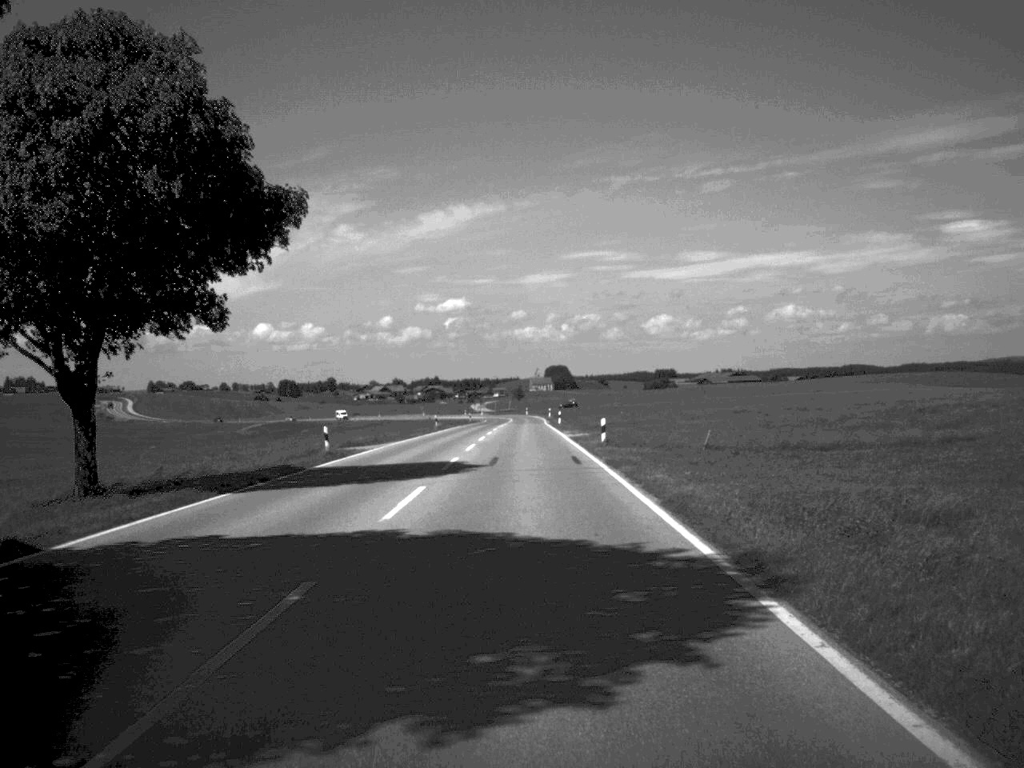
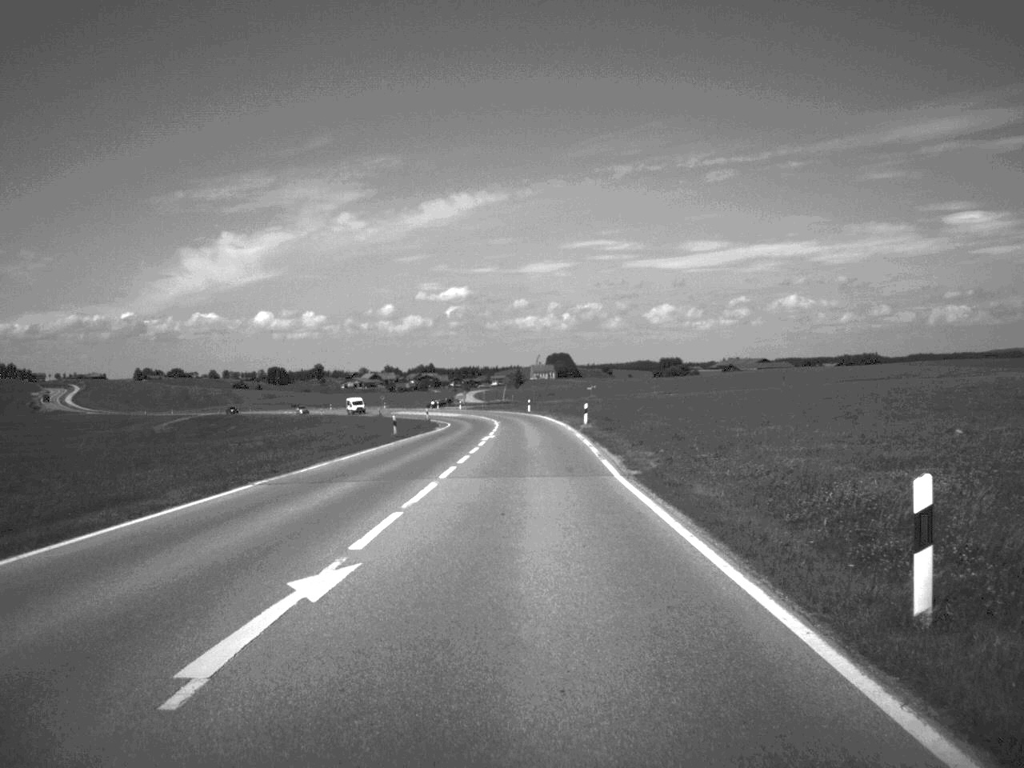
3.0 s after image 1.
(-0.4, +82.4) m; 0°
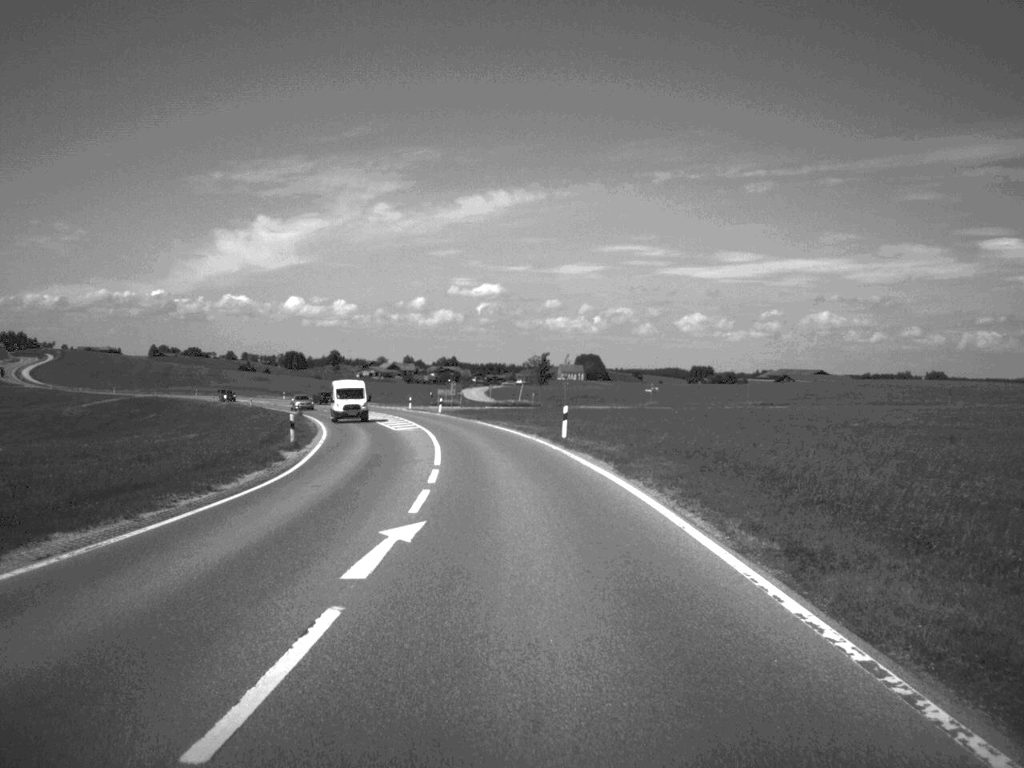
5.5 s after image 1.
(-0.3, +67.0) m; -1°
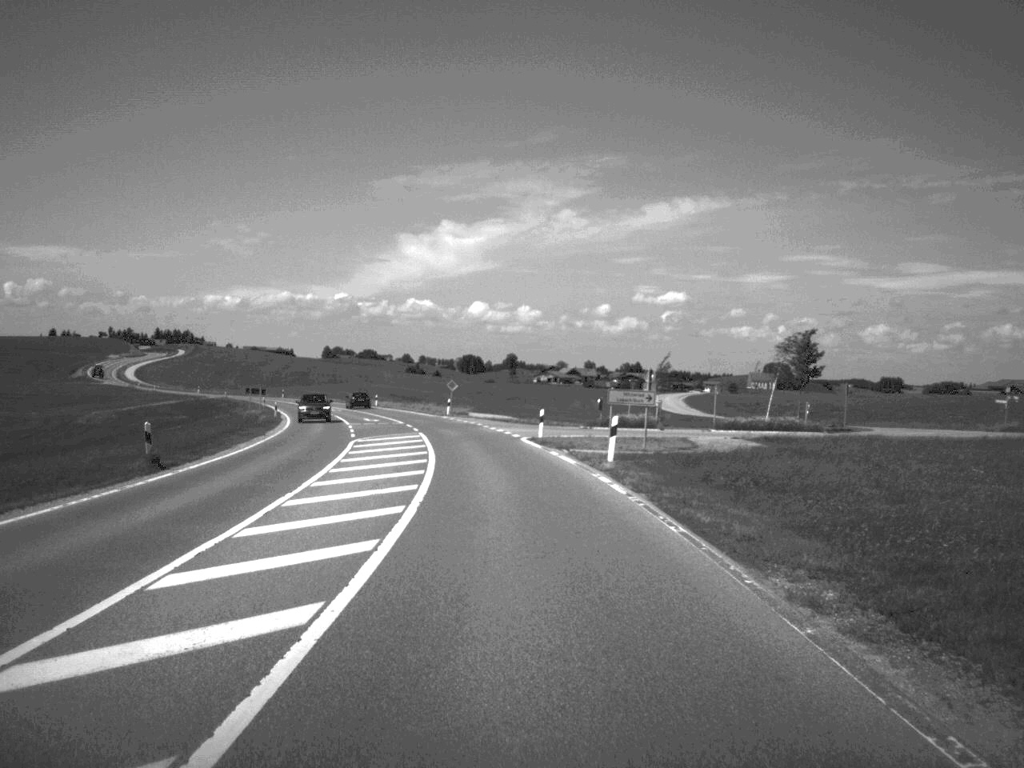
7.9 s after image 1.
(-4.1, +63.6) m; -8°
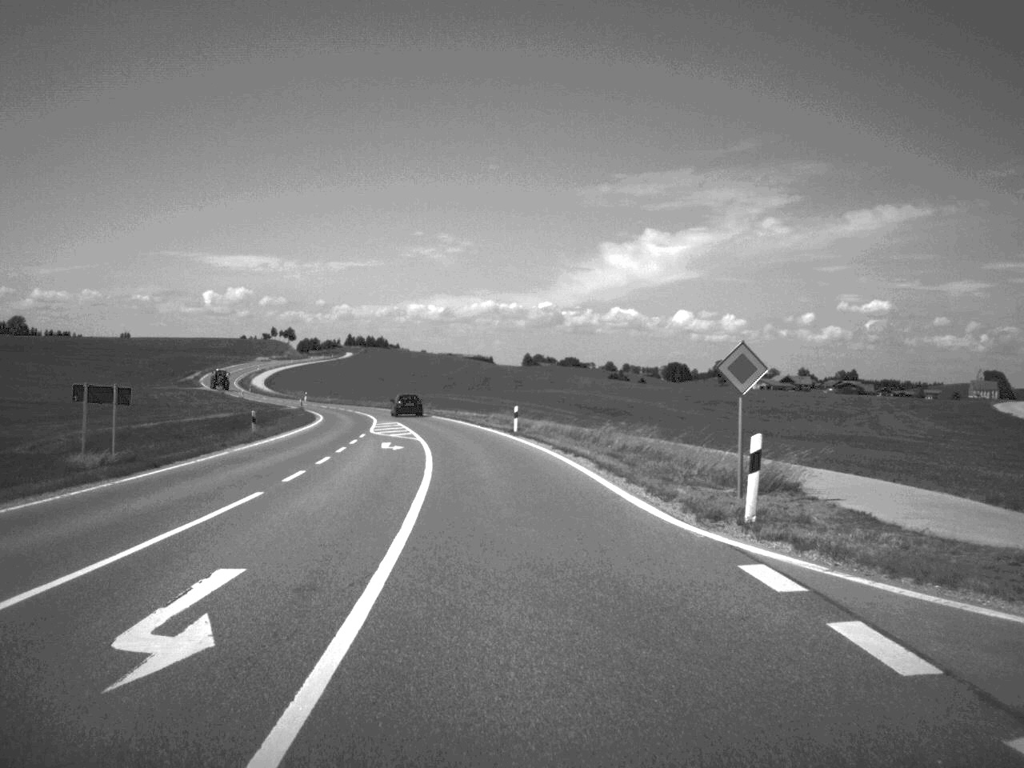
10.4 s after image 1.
(-5.1, +64.3) m; -9°
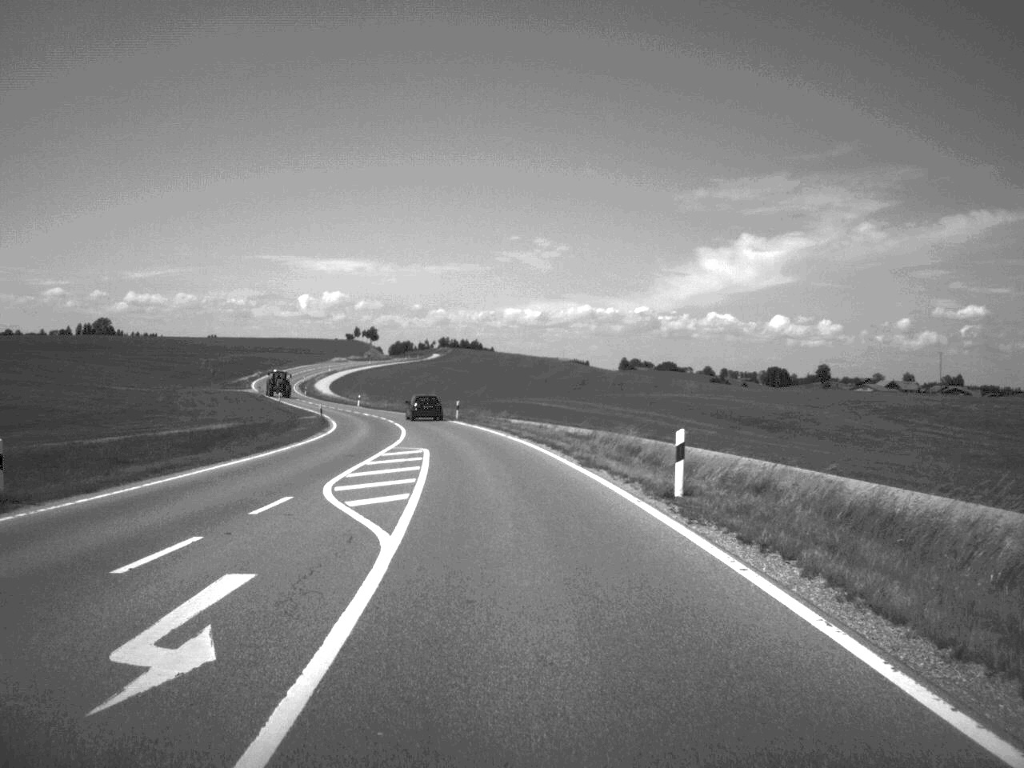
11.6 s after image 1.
(-1.2, +30.6) m; -4°
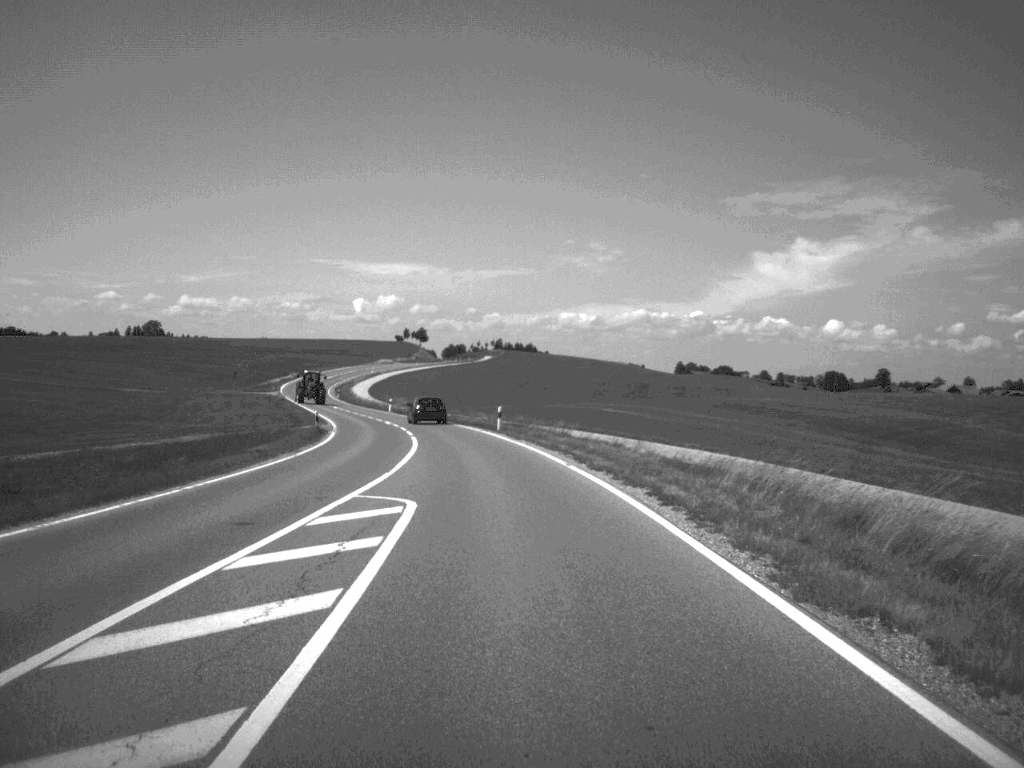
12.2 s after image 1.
(-0.4, +17.7) m; -2°
